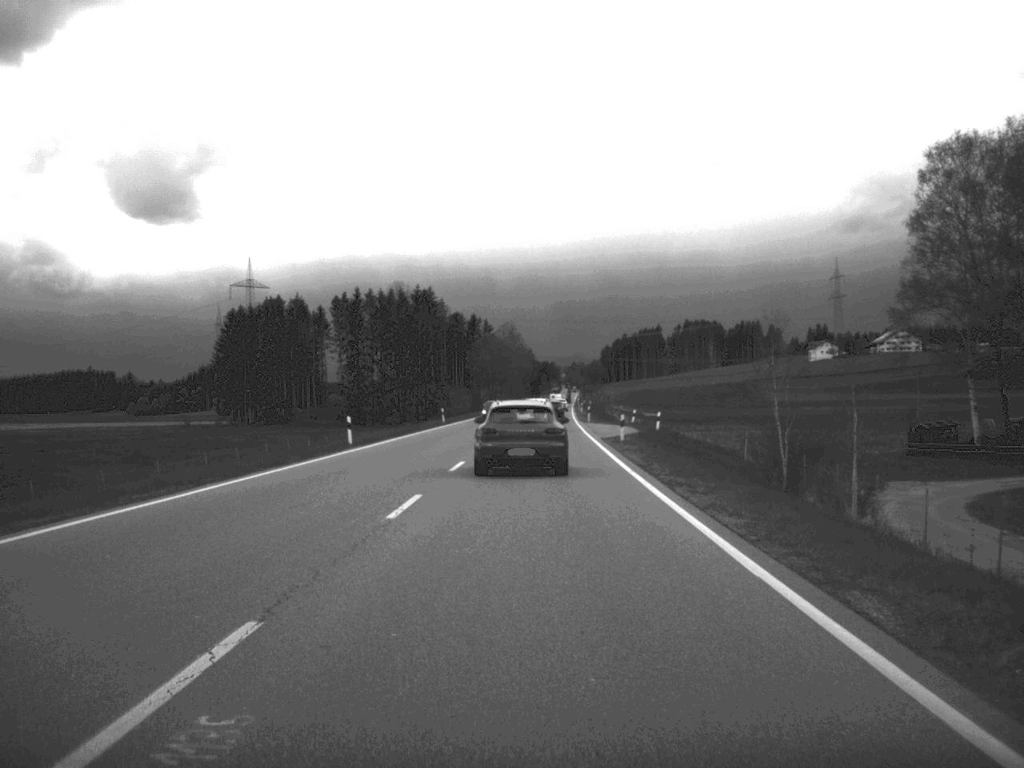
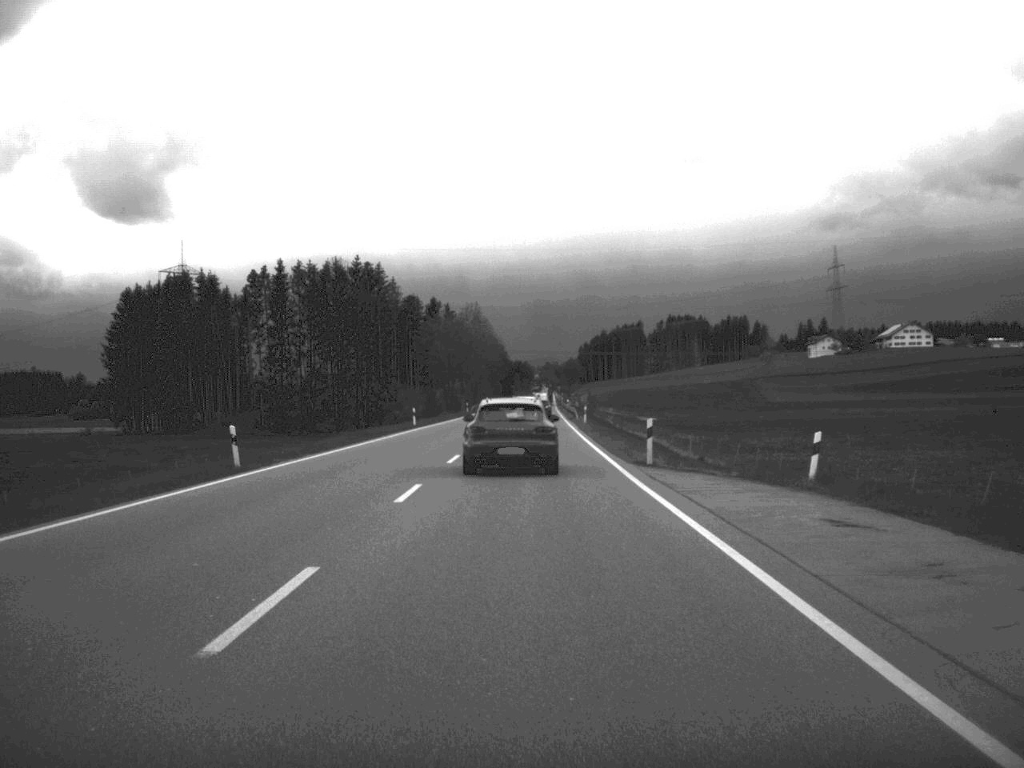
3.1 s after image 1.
(+0.5, +55.9) m; +1°
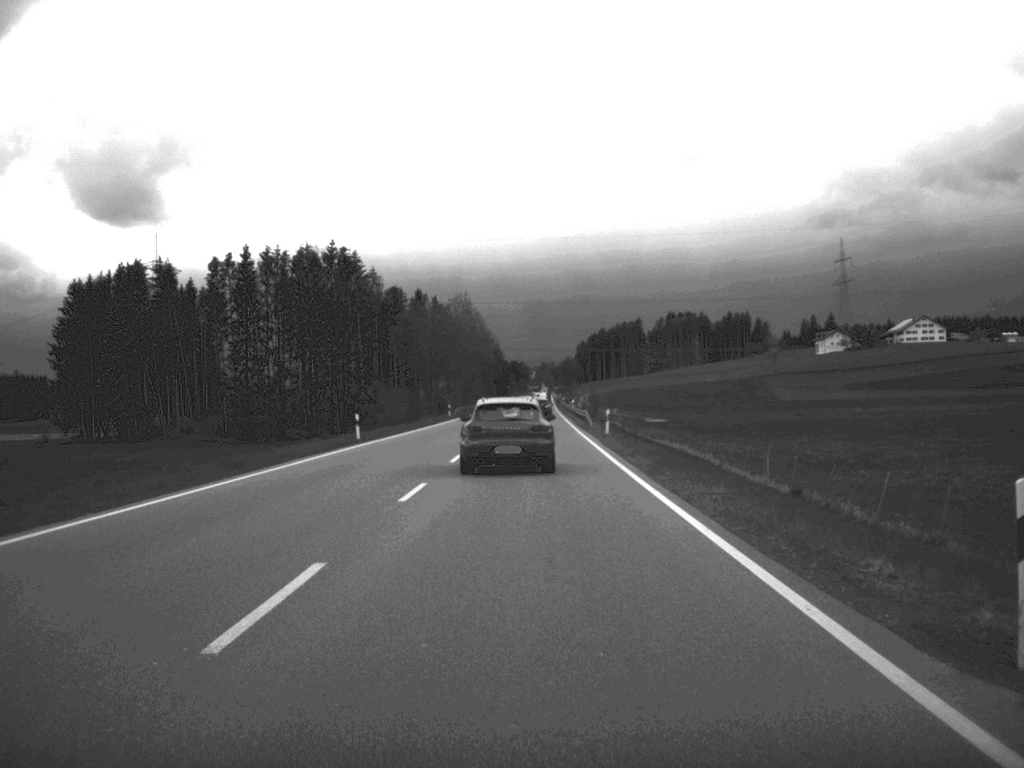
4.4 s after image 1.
(0.0, +23.2) m; 0°
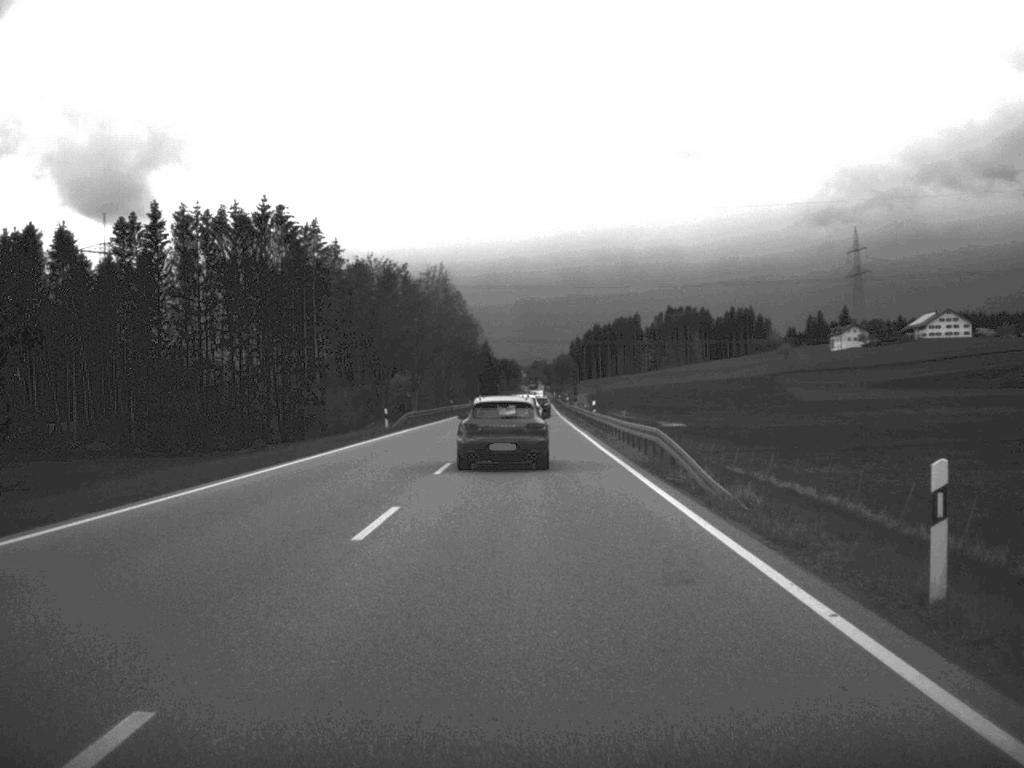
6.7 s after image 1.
(+0.1, +40.9) m; 0°
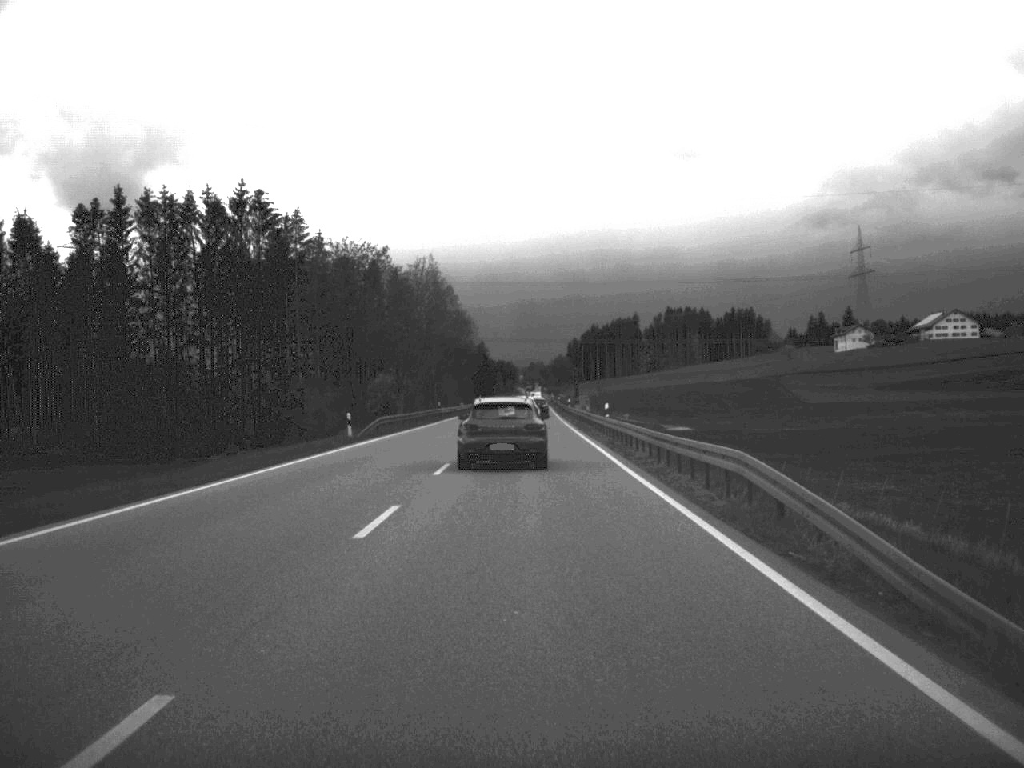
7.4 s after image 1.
(0.0, +11.6) m; 0°
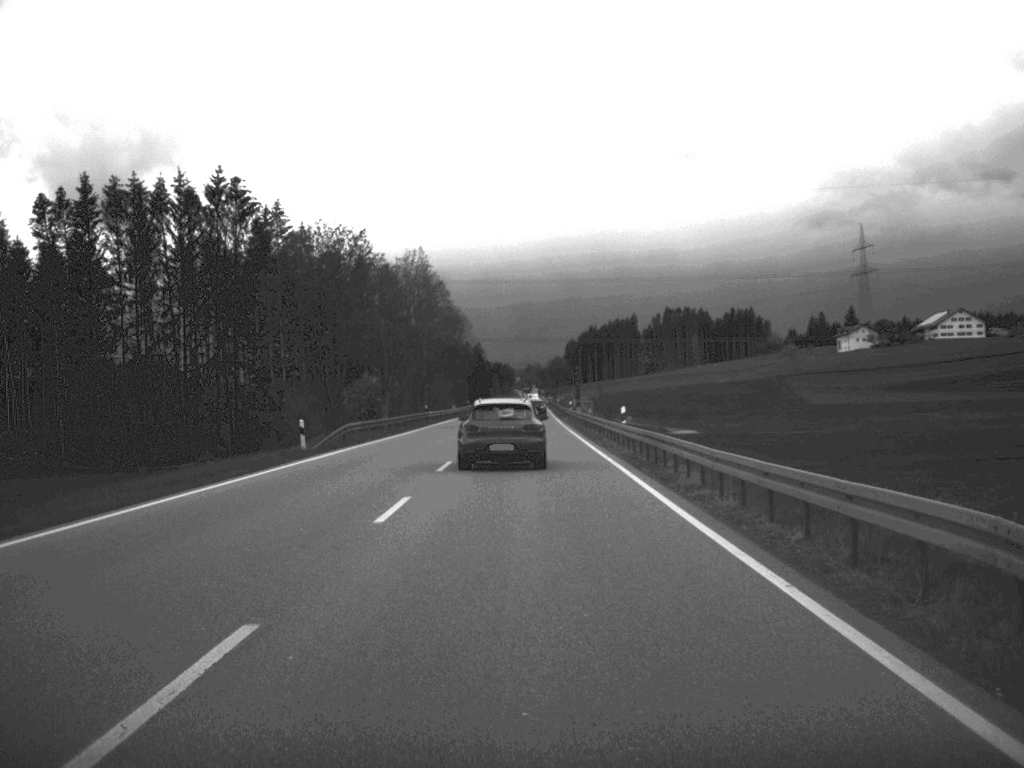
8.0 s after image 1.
(0.0, +9.7) m; 0°
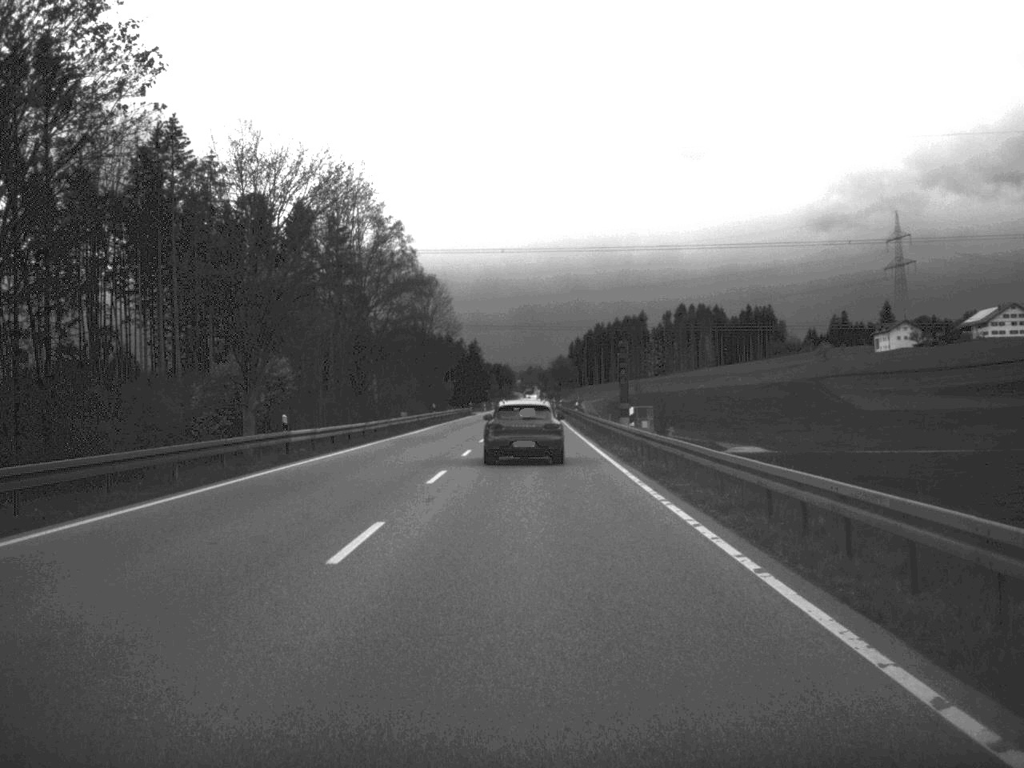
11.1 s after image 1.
(-0.1, +51.0) m; 0°
